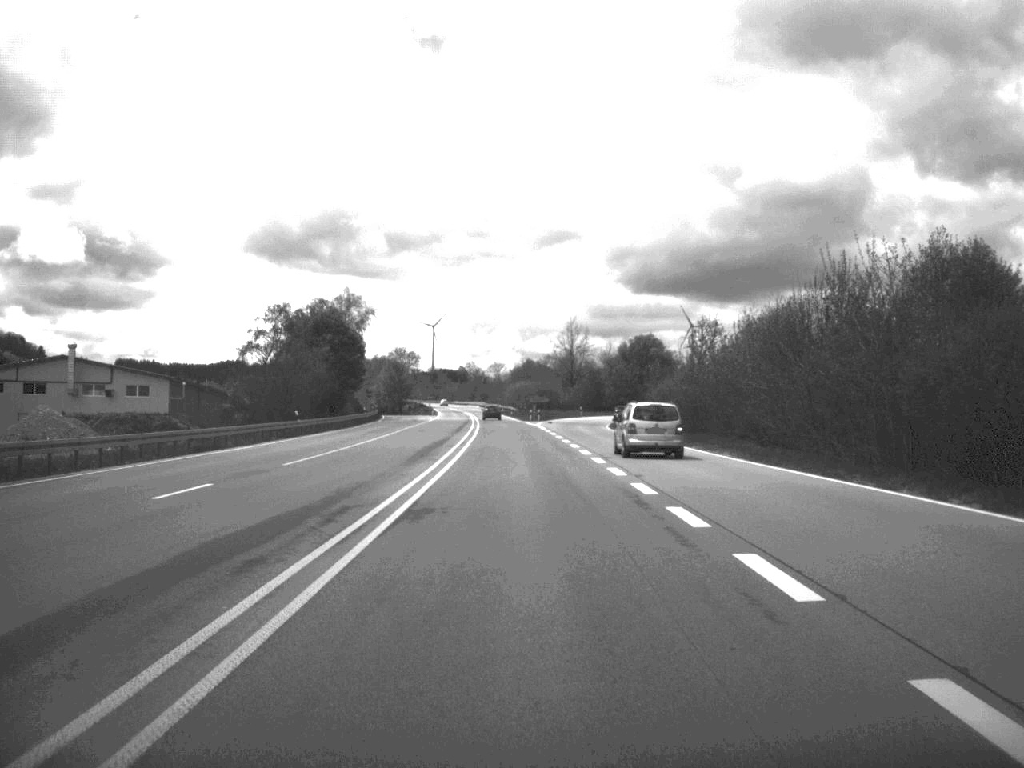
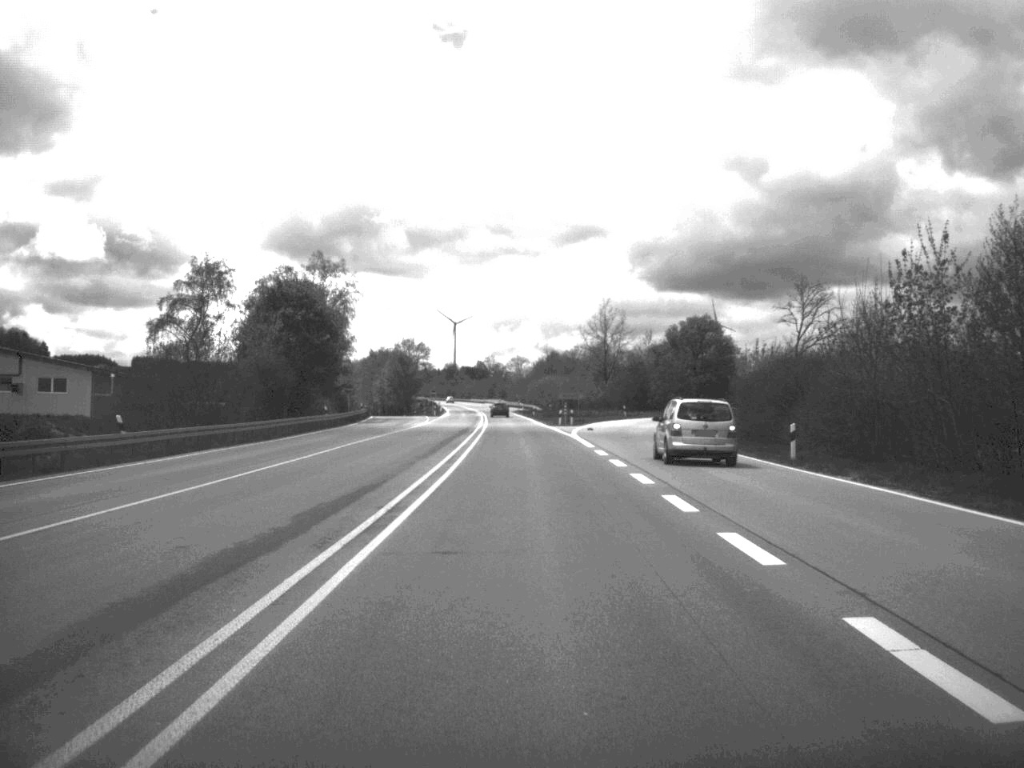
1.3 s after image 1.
(-0.3, +33.3) m; -1°
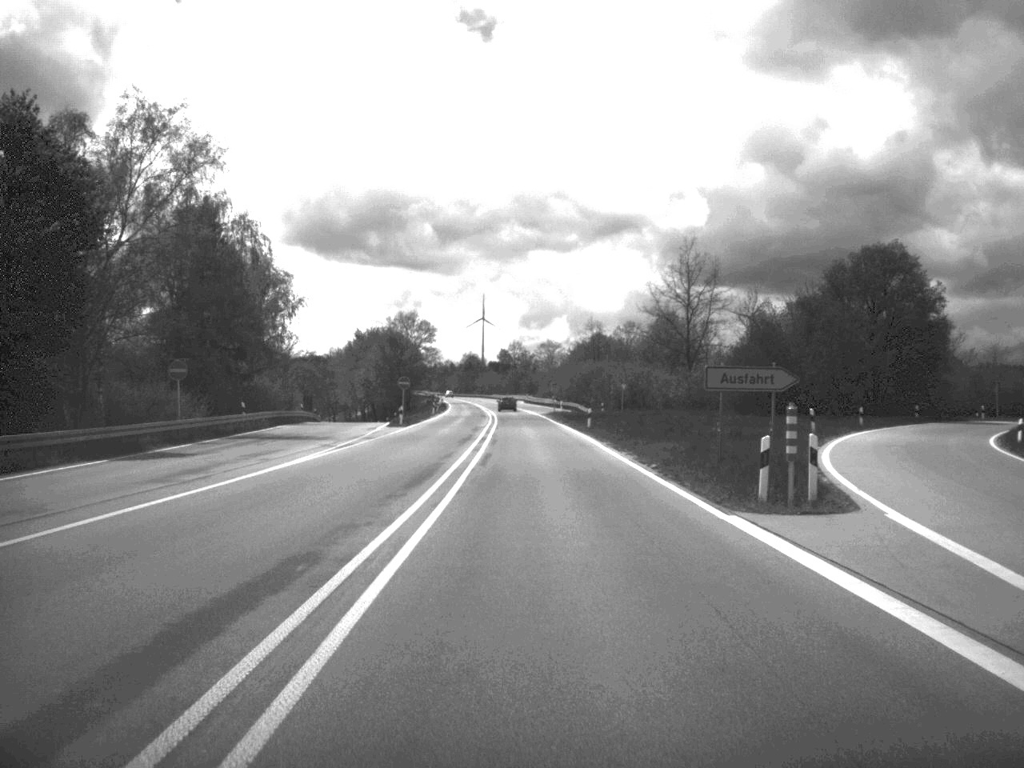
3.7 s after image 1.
(-0.9, +62.0) m; -2°
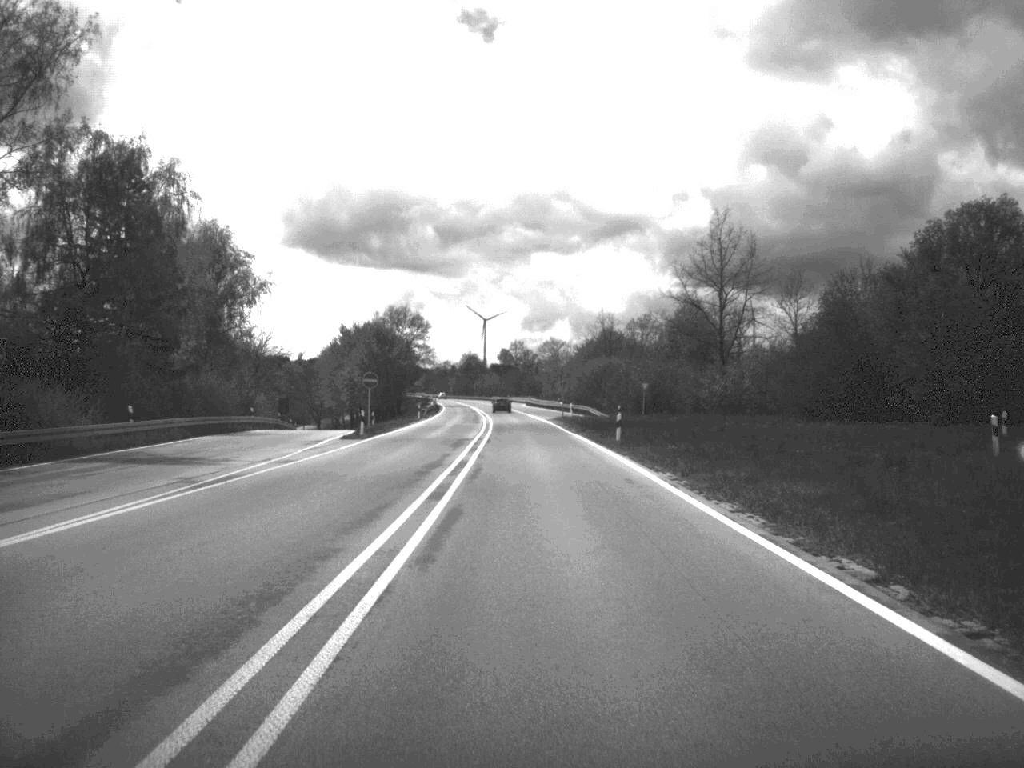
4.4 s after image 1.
(0.0, +18.1) m; 0°
